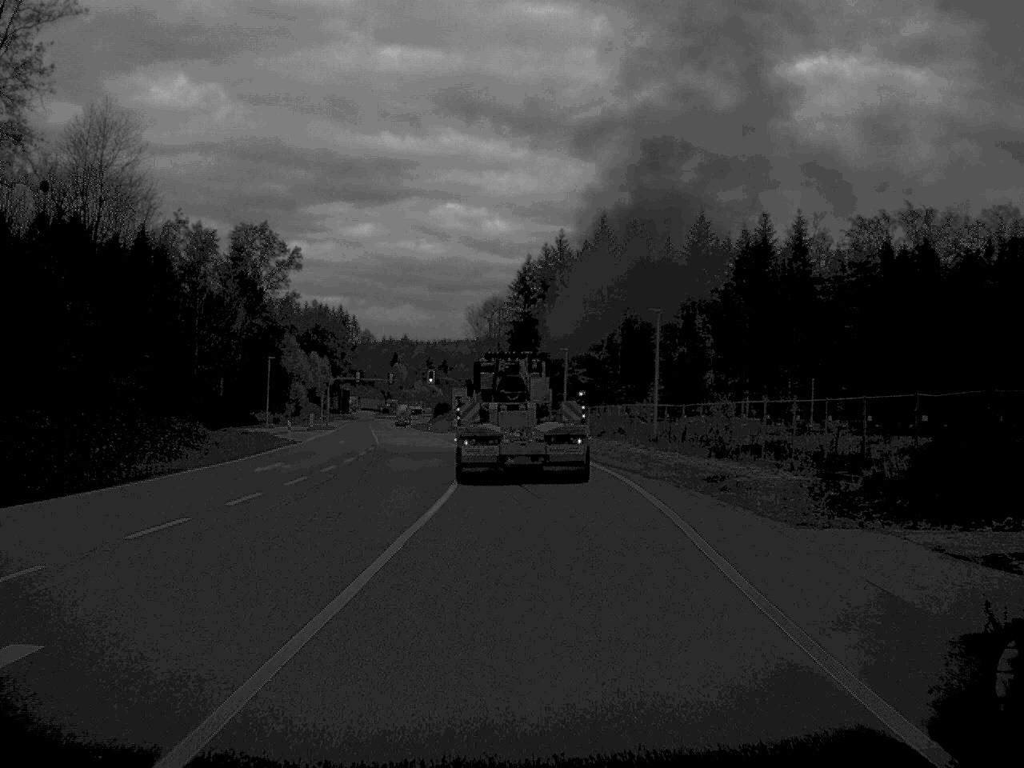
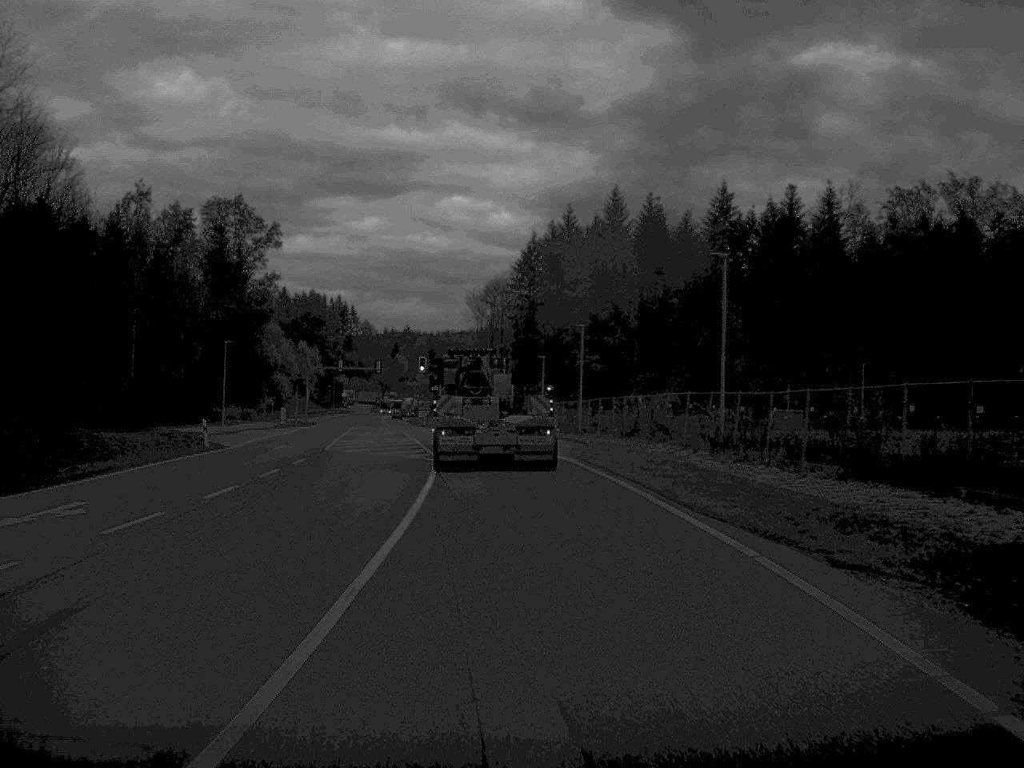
(0.0, +17.9) m; 0°
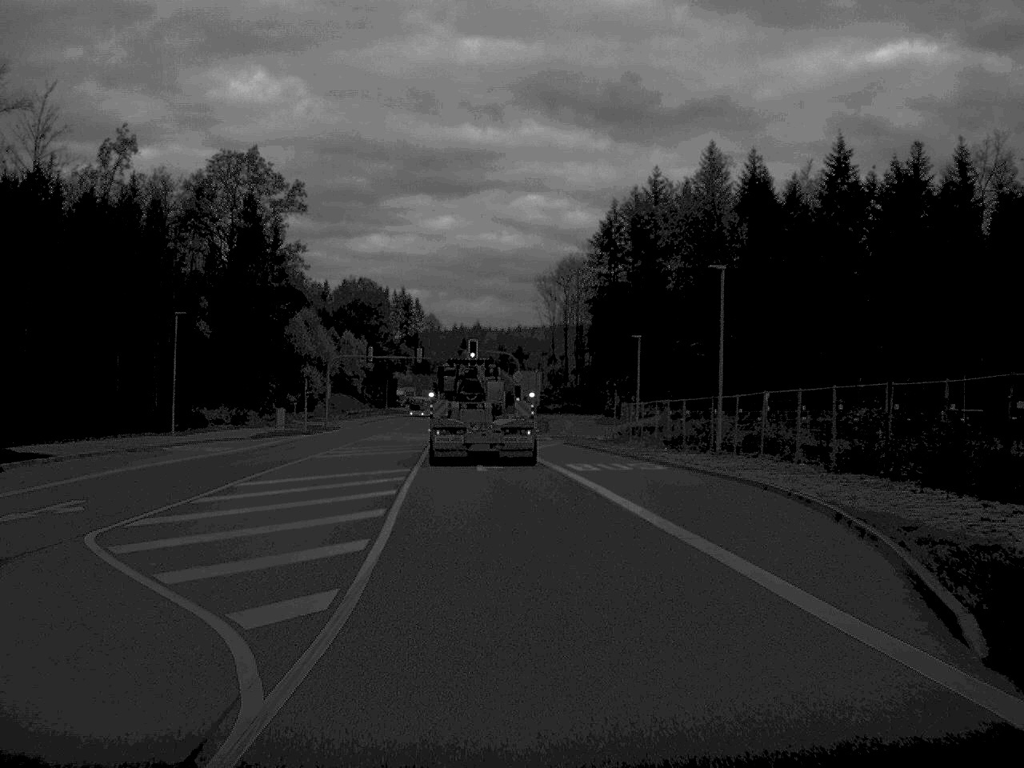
(-0.8, +29.5) m; -3°
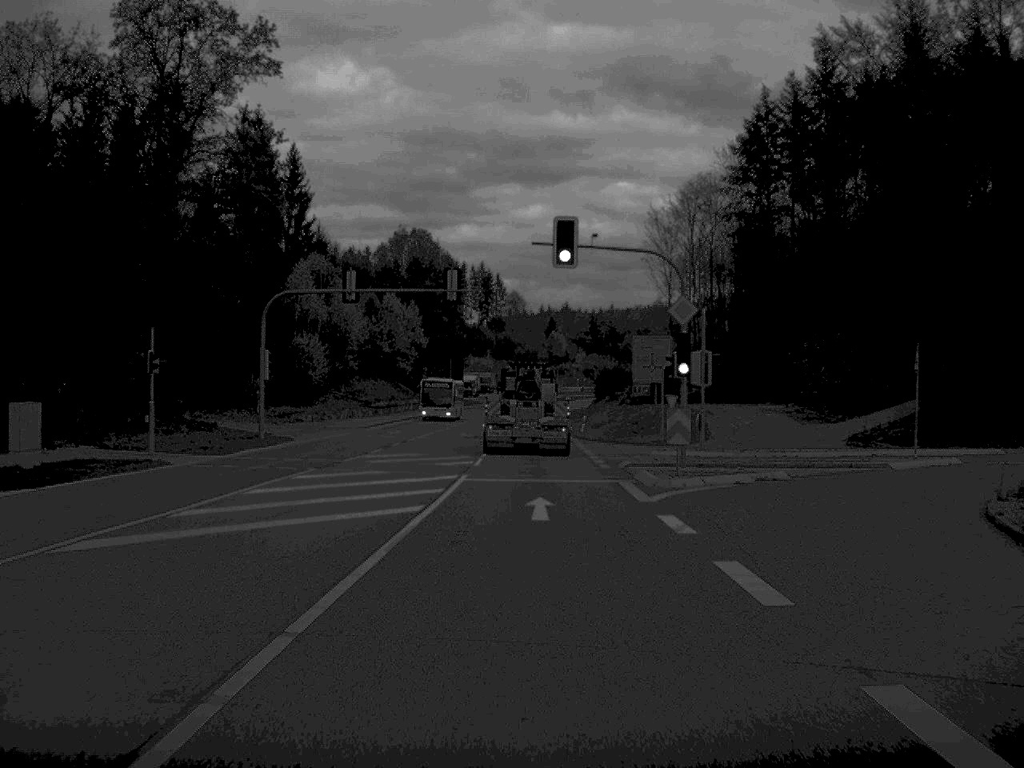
(-2.2, +52.9) m; -4°
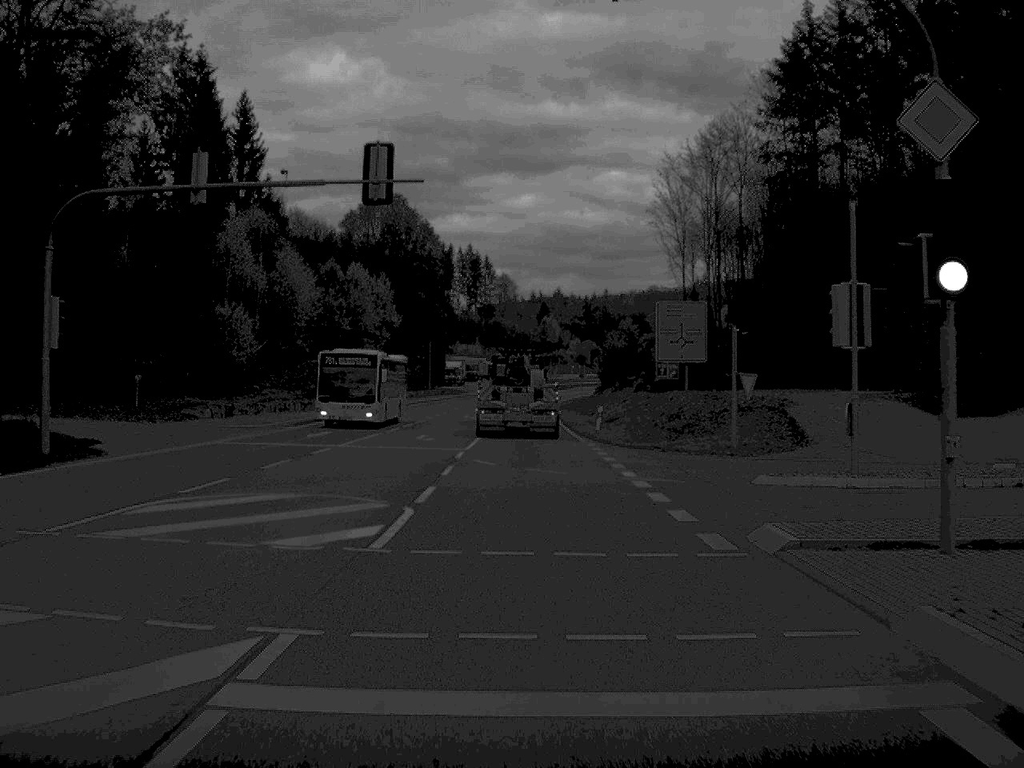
(+0.1, +22.0) m; 0°
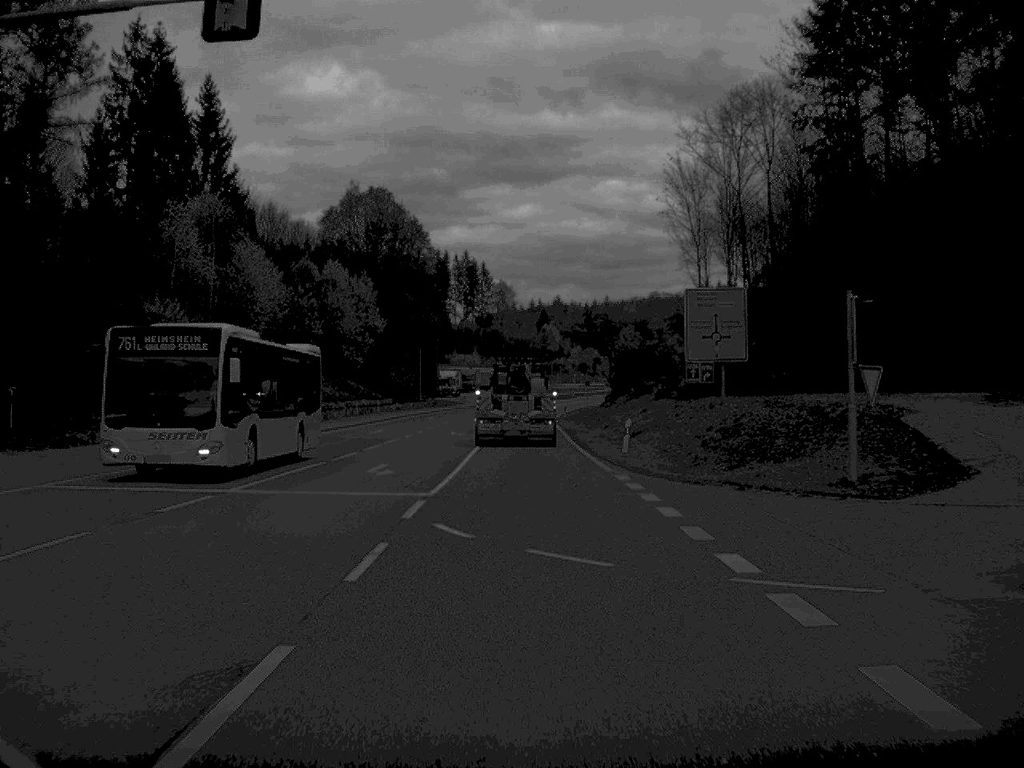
(0.0, +13.1) m; 0°
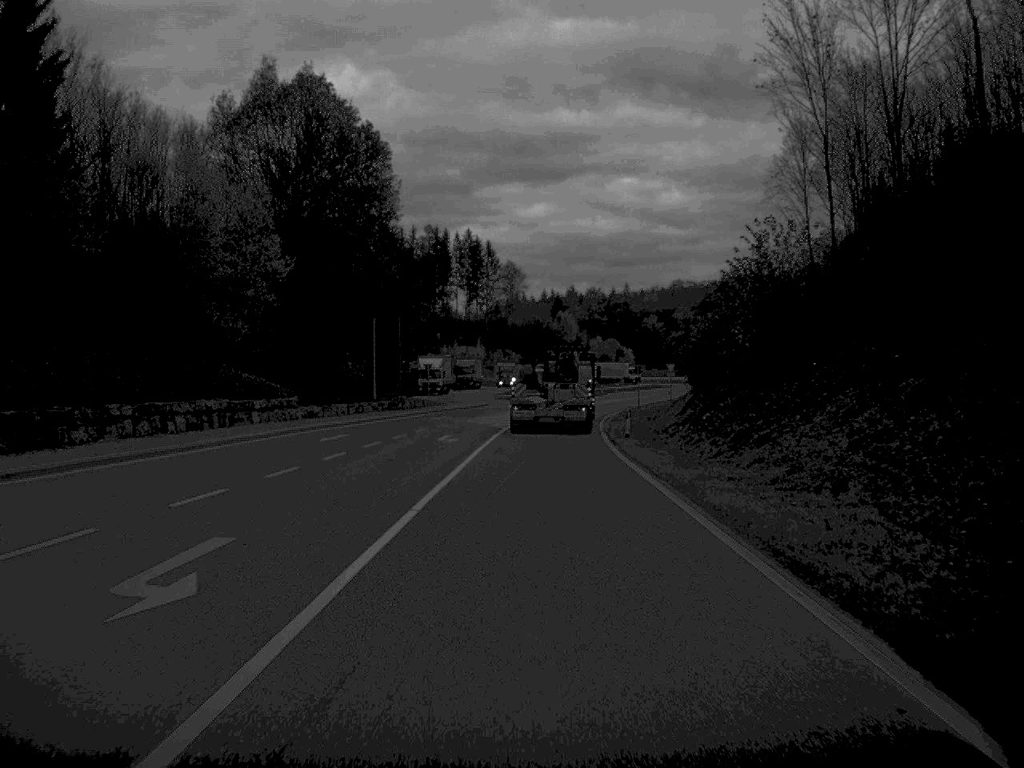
(-0.2, +48.7) m; -1°
